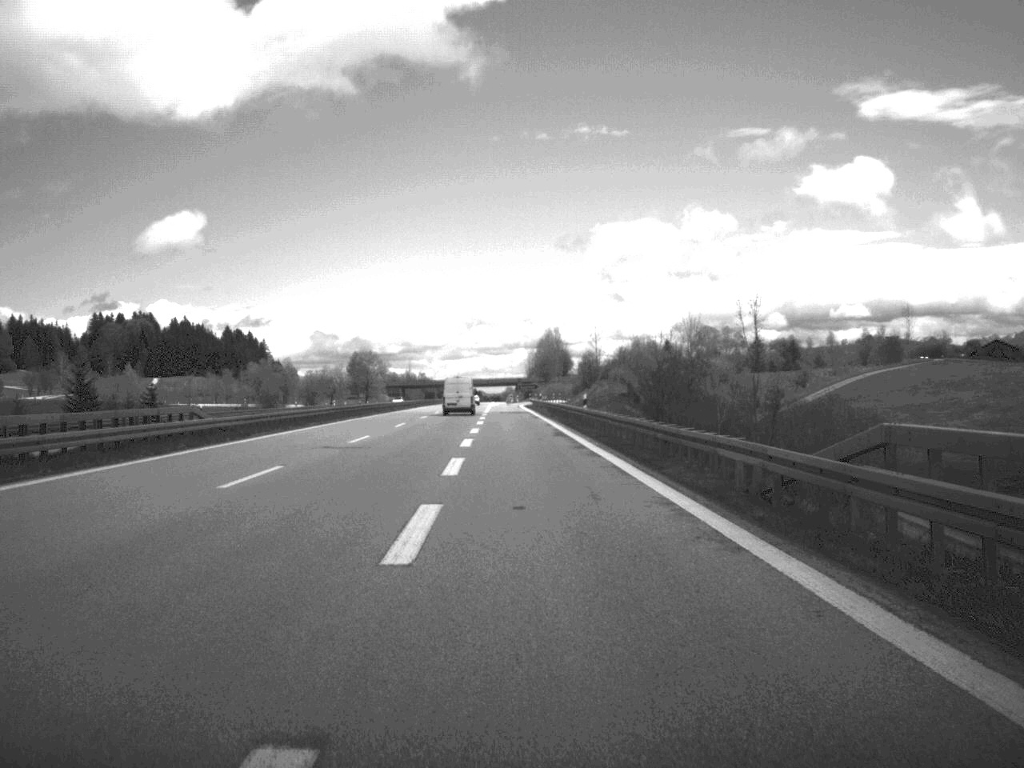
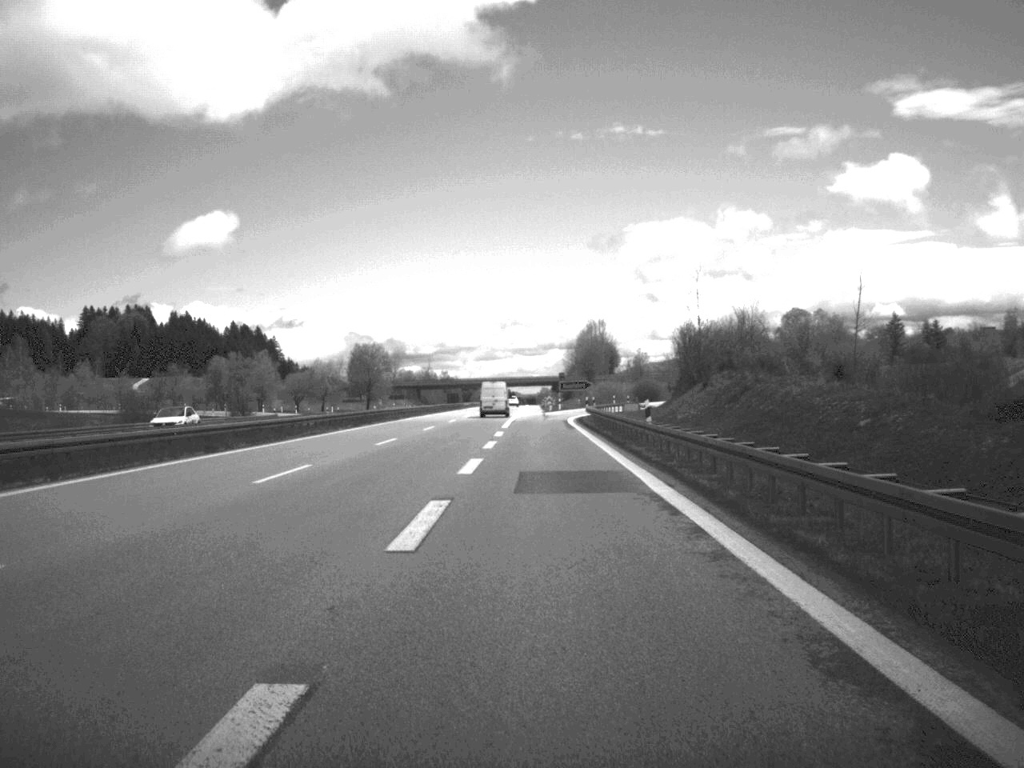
(-1.2, +69.0) m; -2°
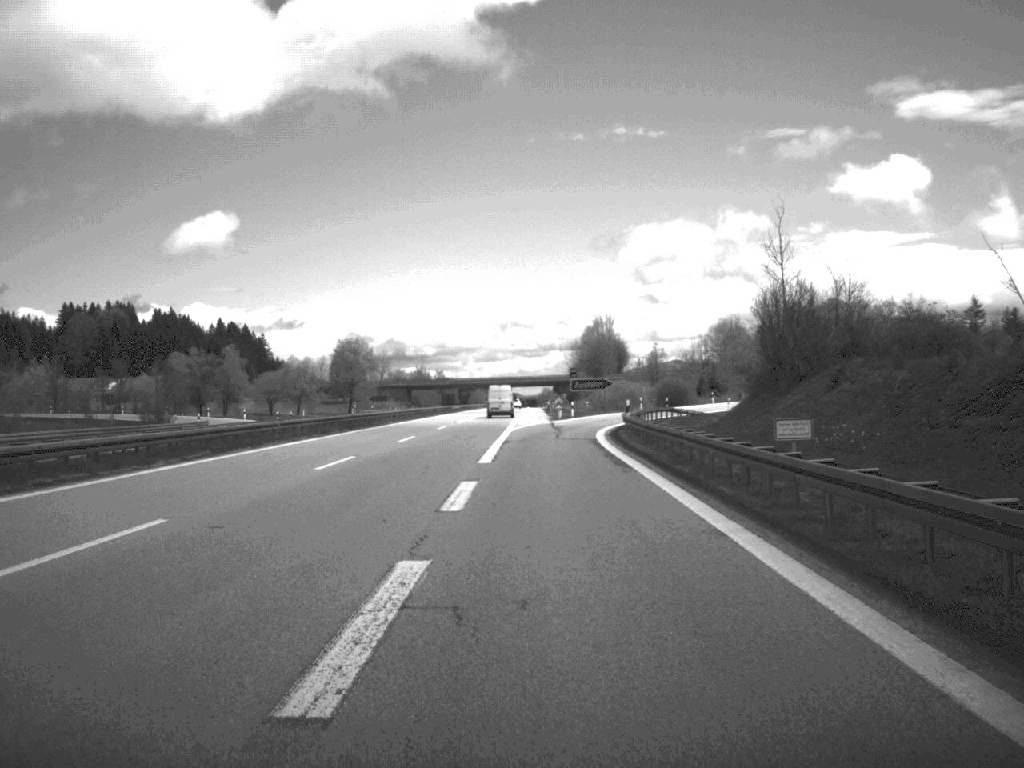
(-0.1, +30.2) m; 0°
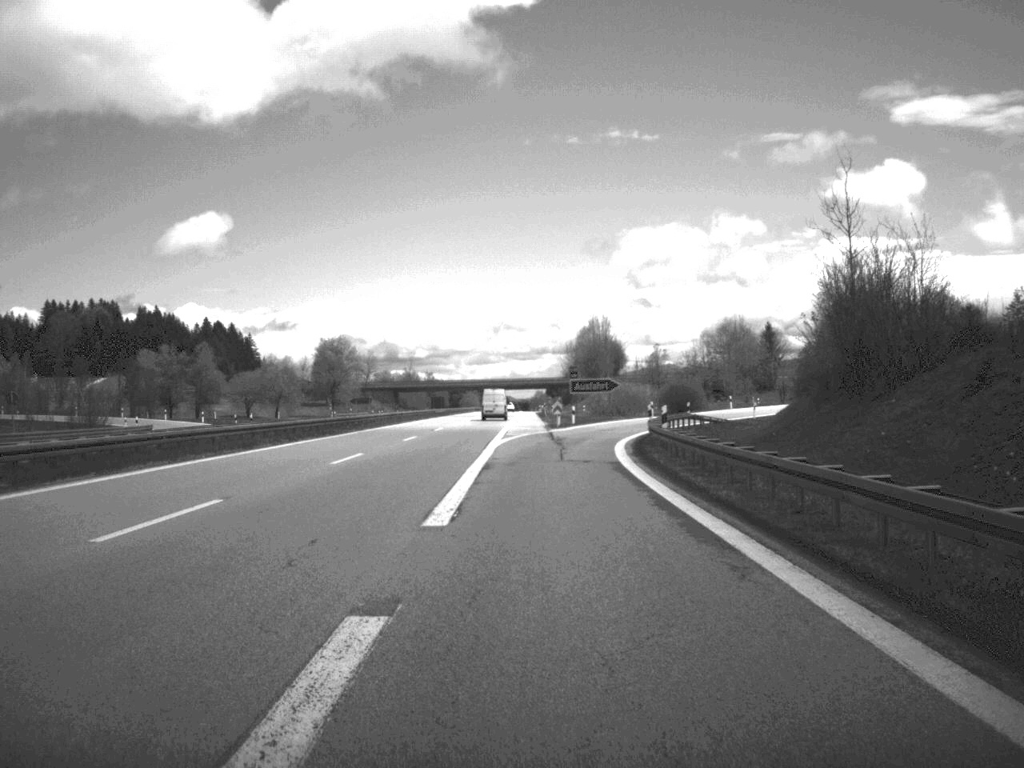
(0.0, +14.3) m; 0°
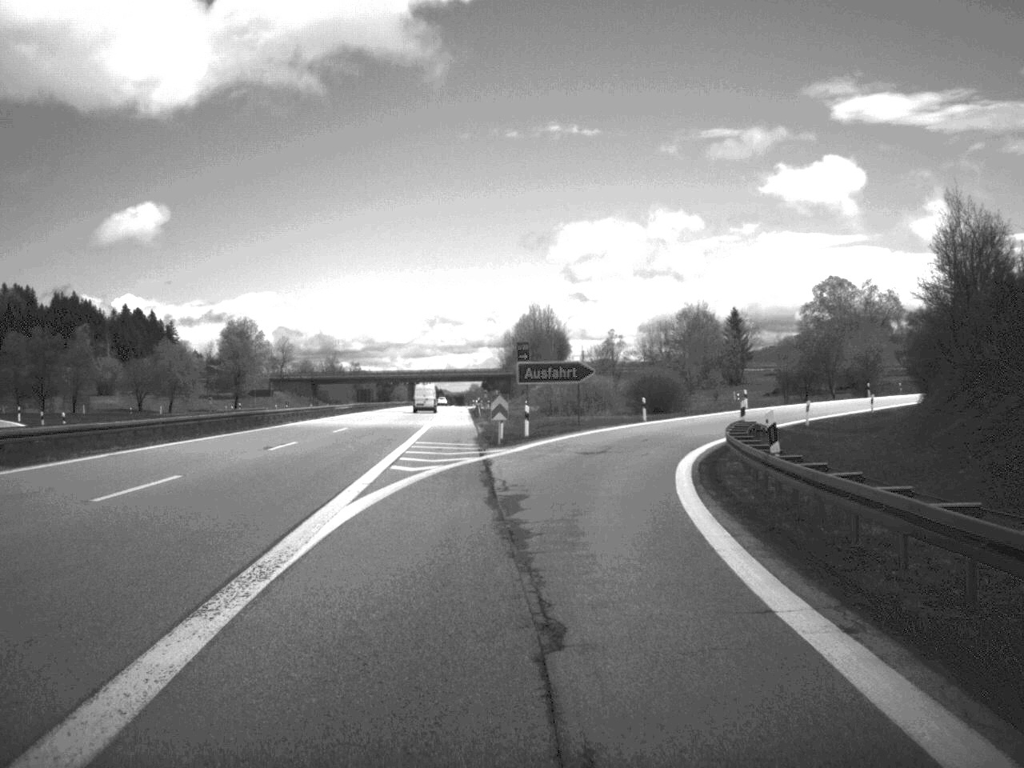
(+0.6, +31.2) m; +3°
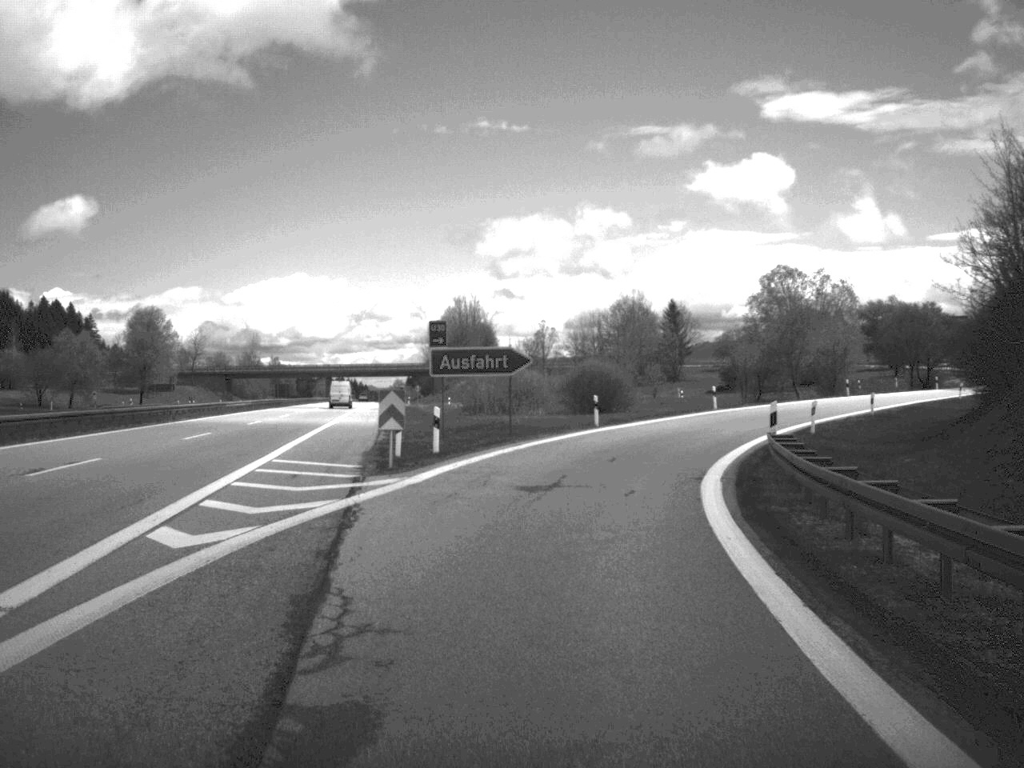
(+0.4, +13.3) m; +3°
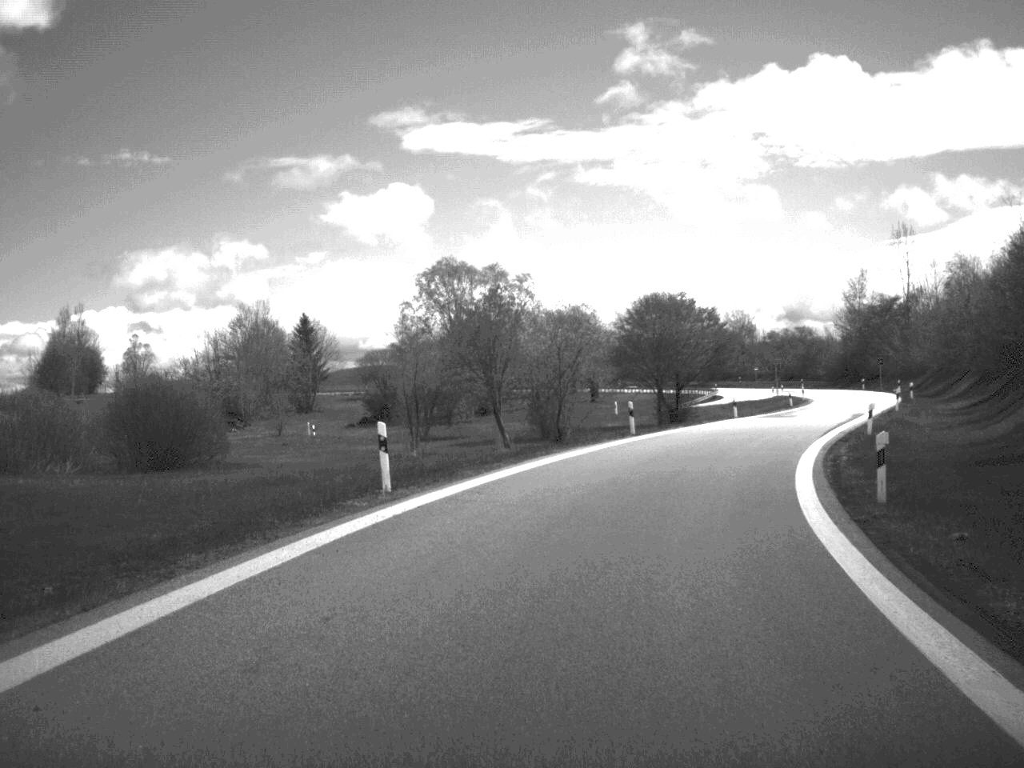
(+5.1, +38.4) m; +16°
